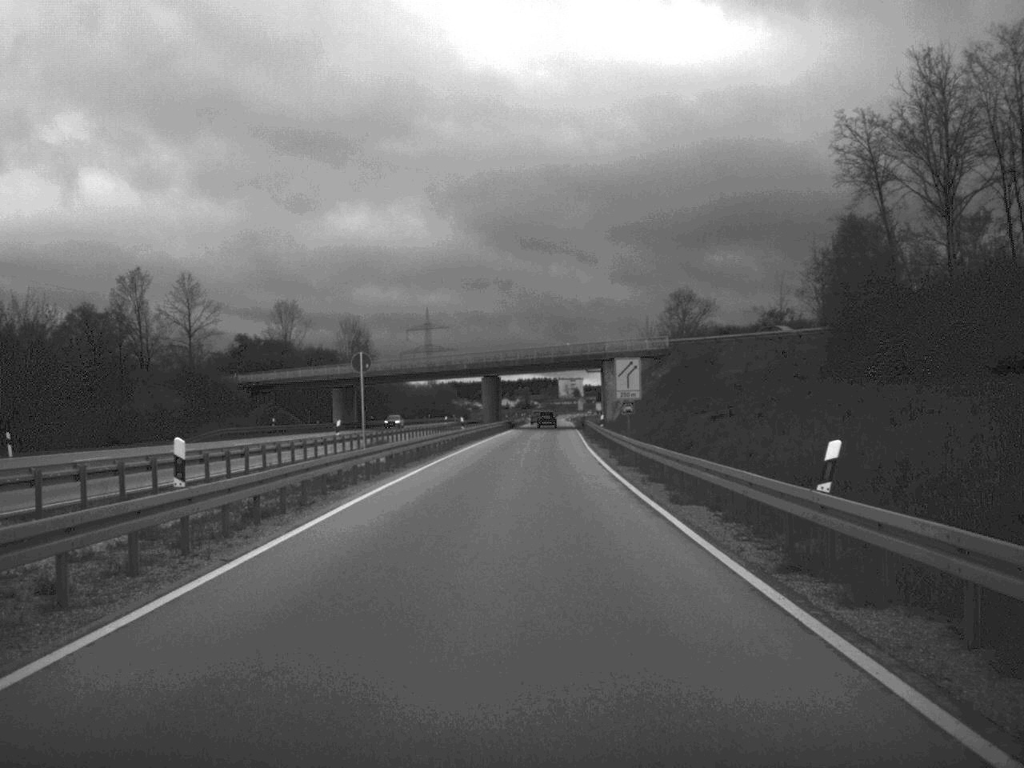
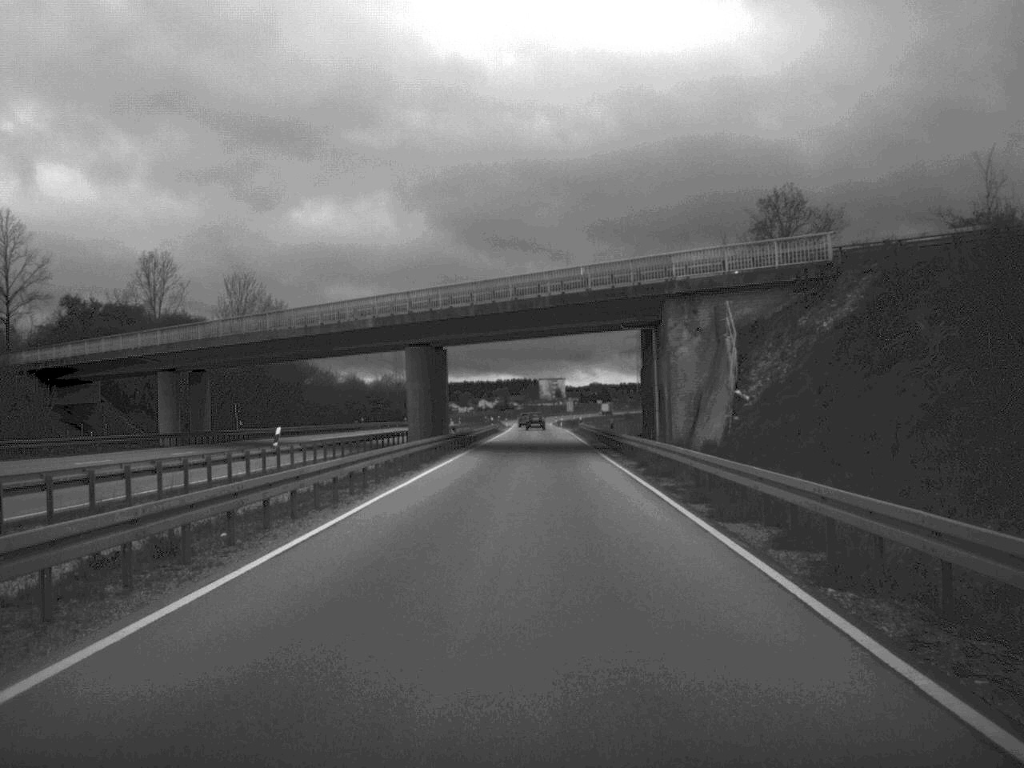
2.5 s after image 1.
(+0.5, +58.2) m; +1°
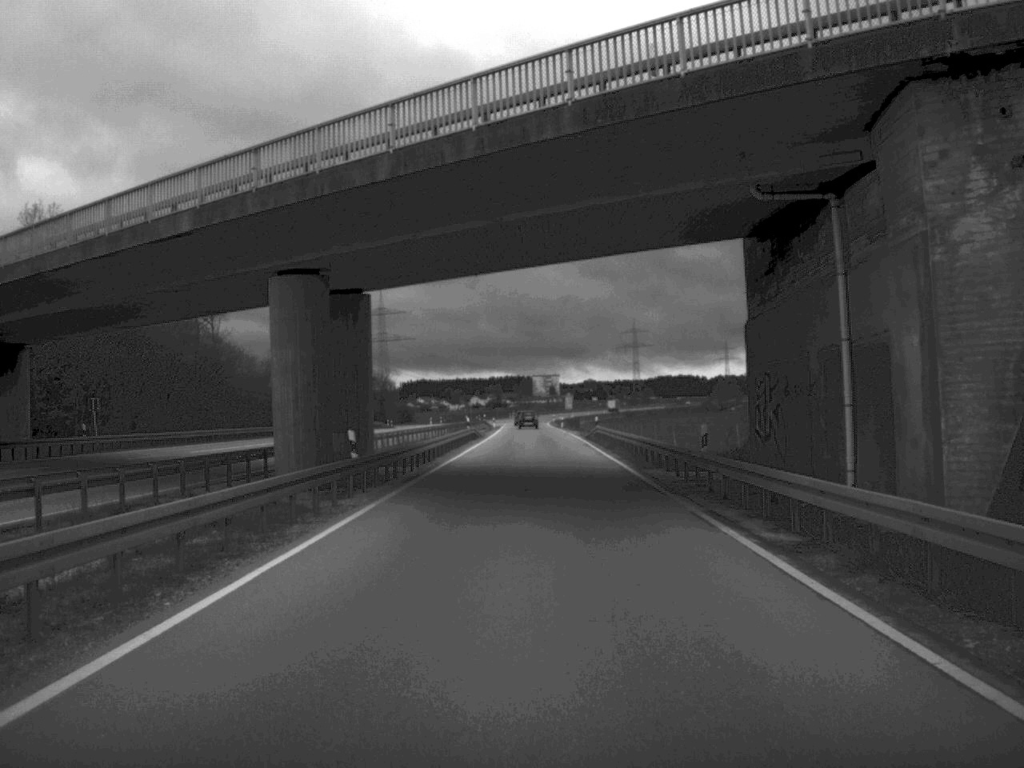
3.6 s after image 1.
(+0.1, +30.4) m; 0°
